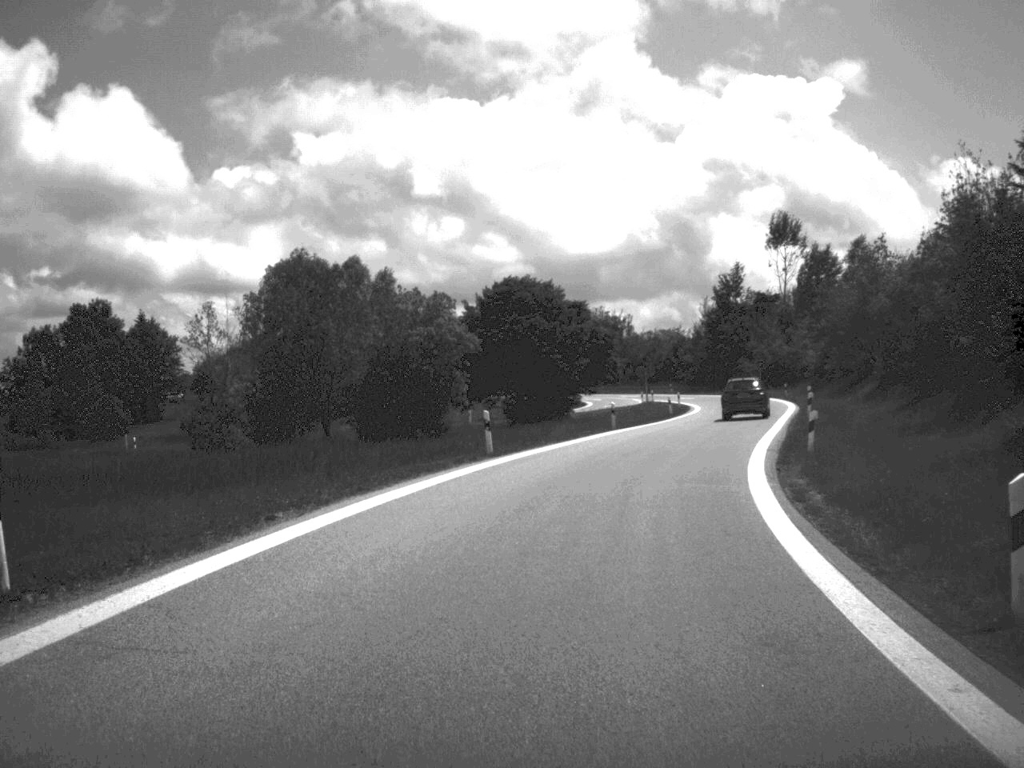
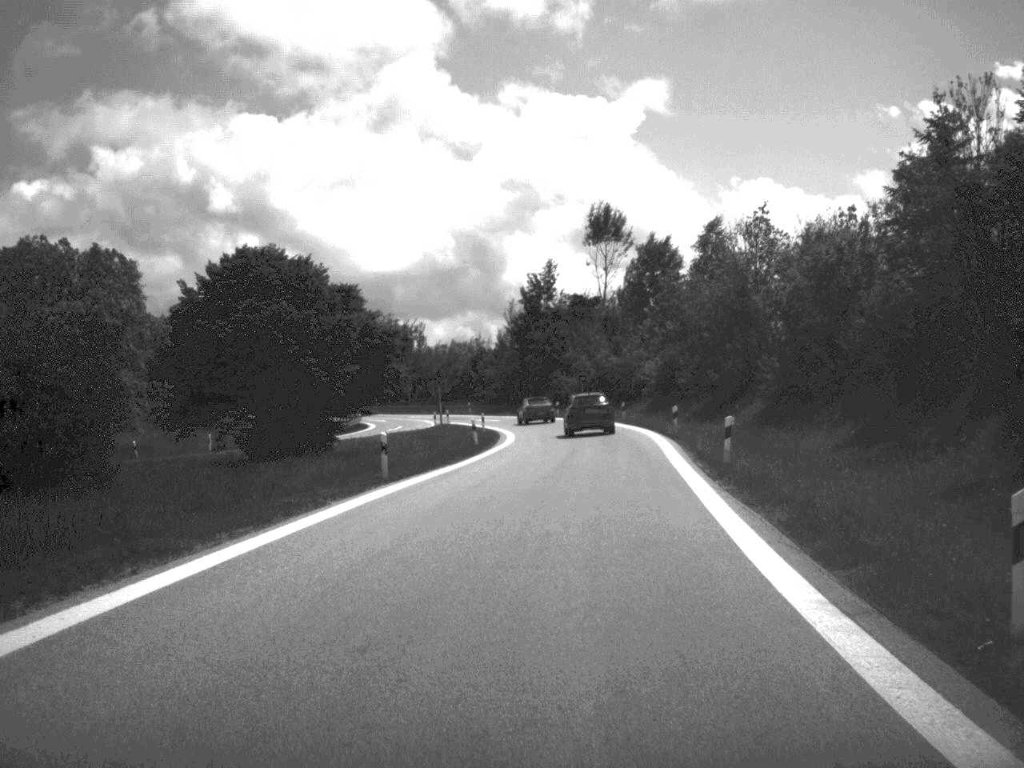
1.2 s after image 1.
(+1.7, +20.4) m; +9°
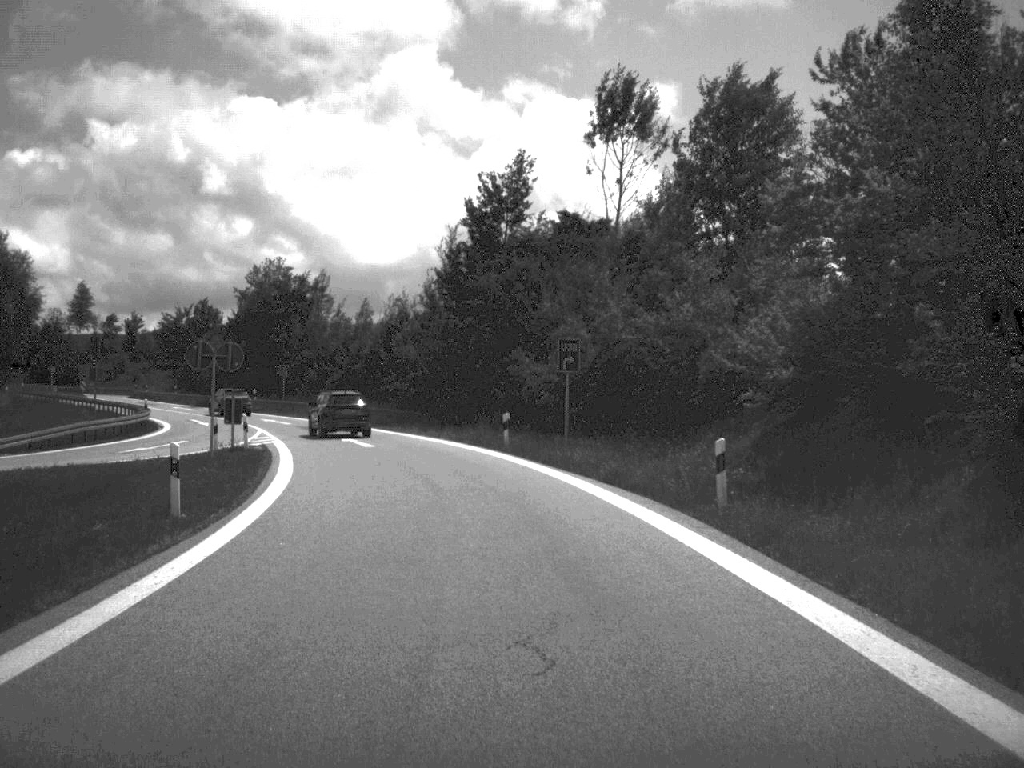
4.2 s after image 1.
(+2.1, +49.2) m; 0°
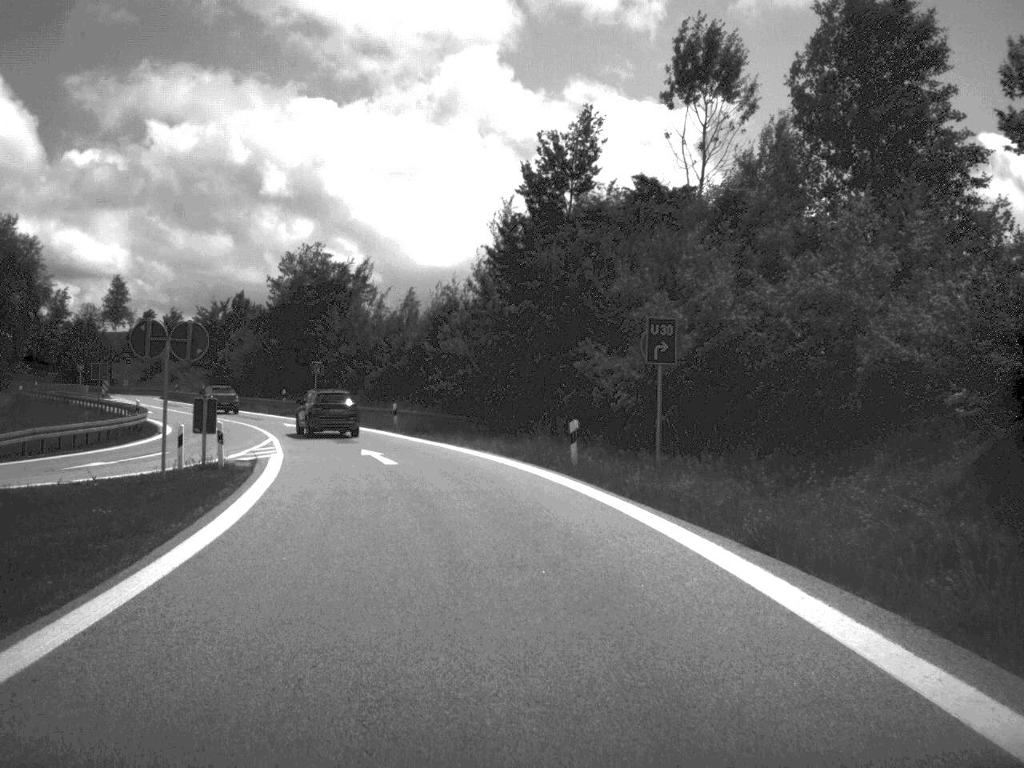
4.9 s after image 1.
(-0.2, +9.6) m; -3°
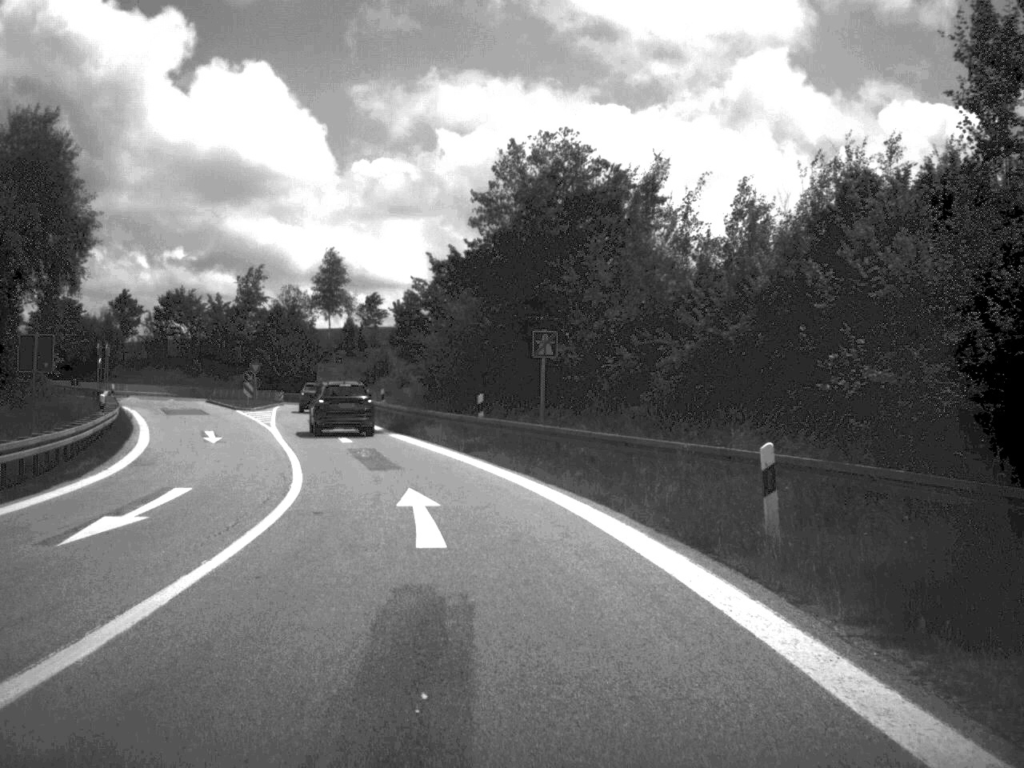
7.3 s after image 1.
(-4.3, +37.6) m; -14°
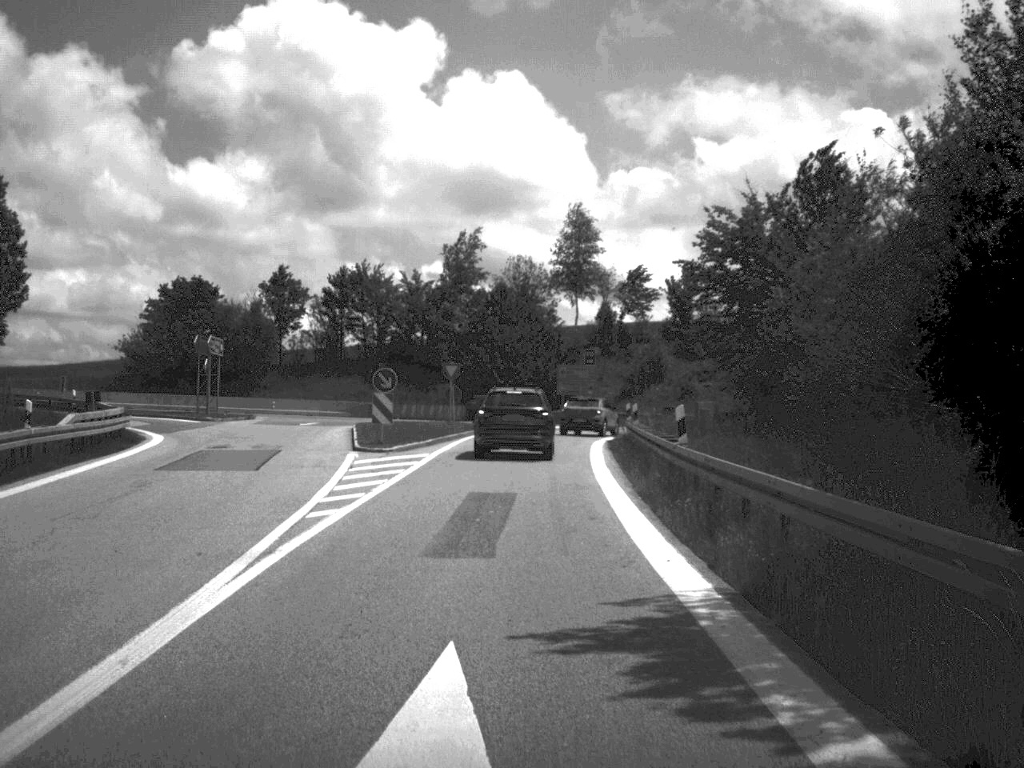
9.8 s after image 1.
(-4.1, +34.1) m; -12°
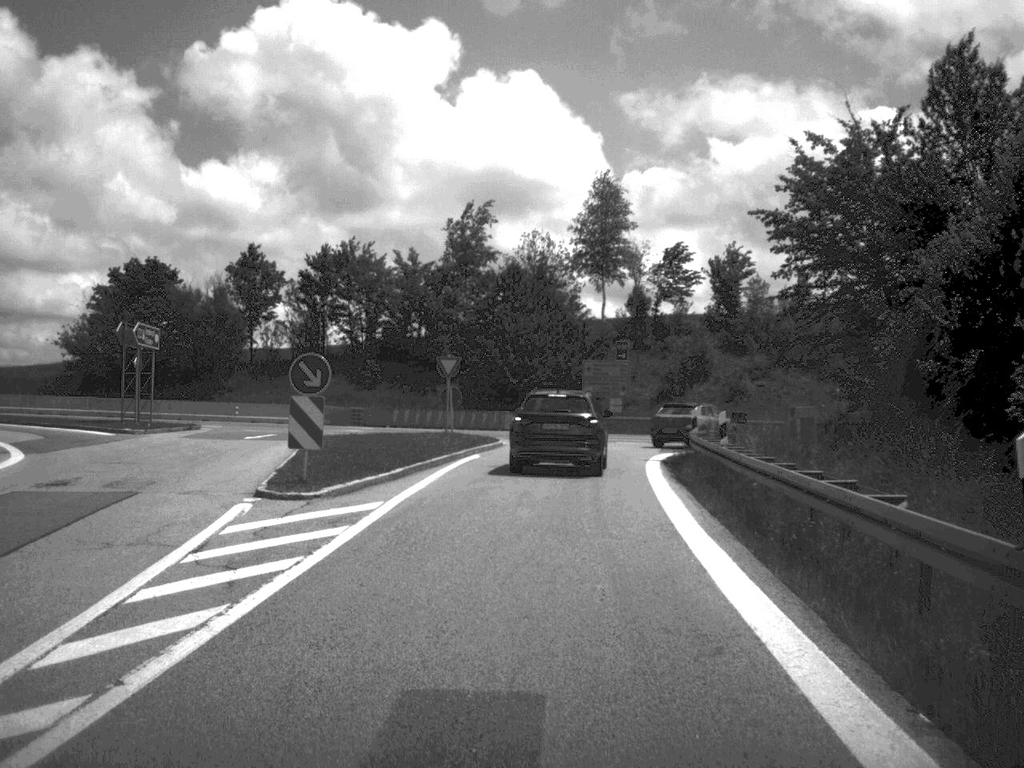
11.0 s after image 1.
(-0.1, +12.9) m; -1°
